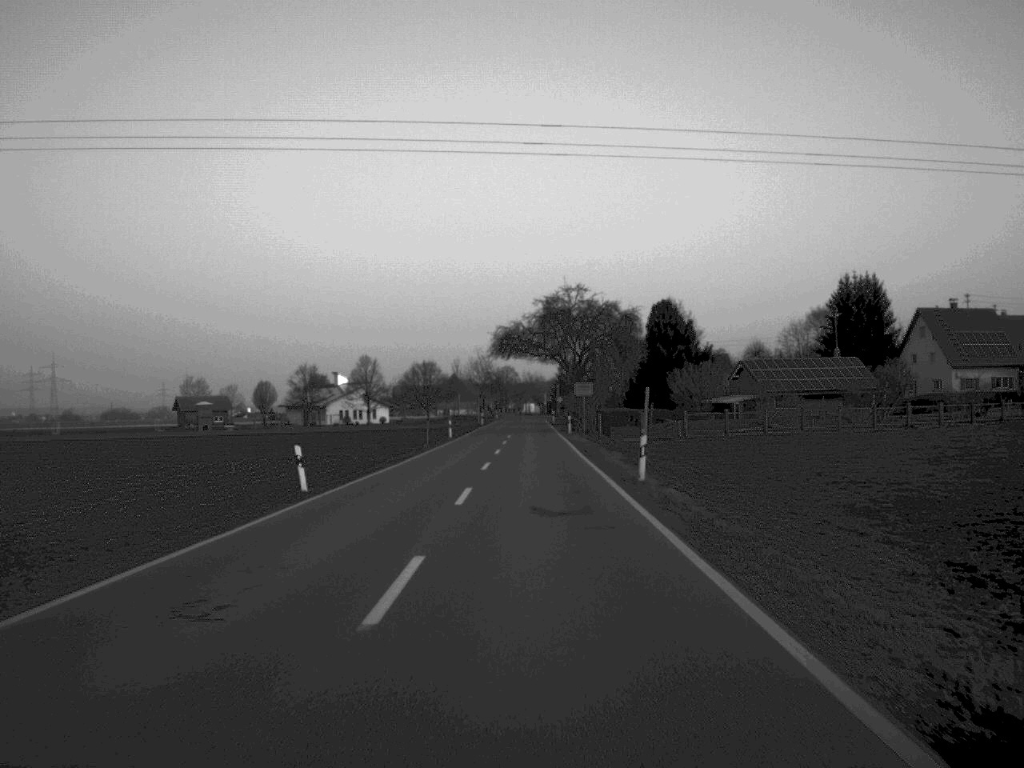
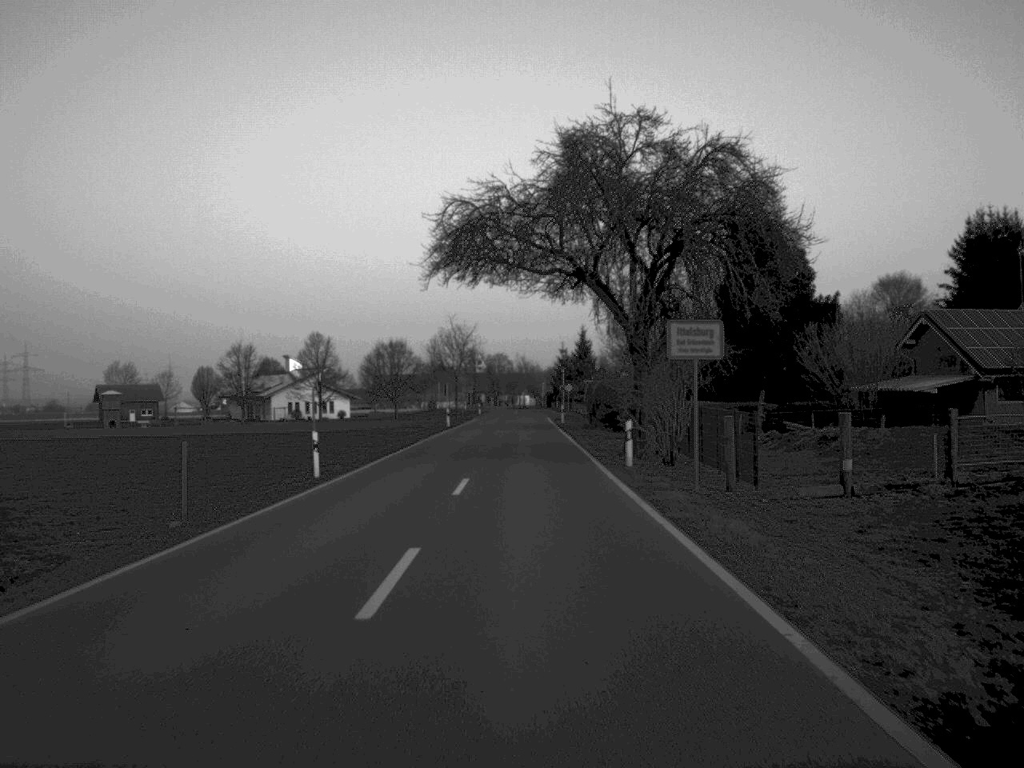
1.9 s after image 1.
(+0.1, +46.7) m; 0°
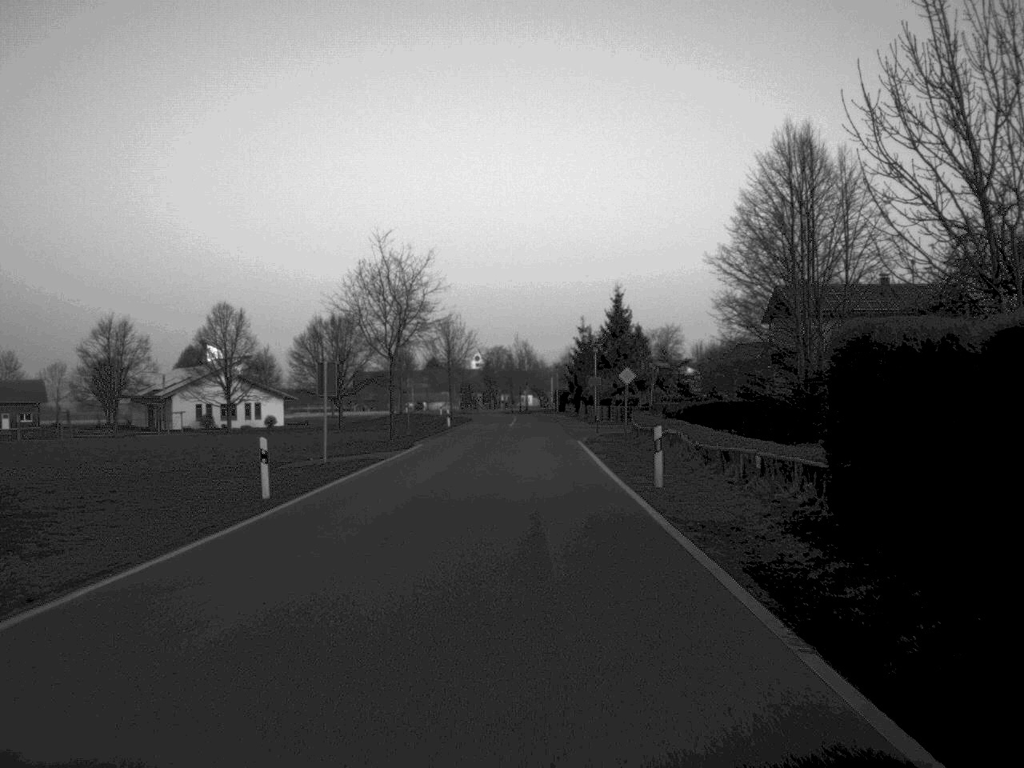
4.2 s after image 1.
(-0.1, +55.4) m; 0°
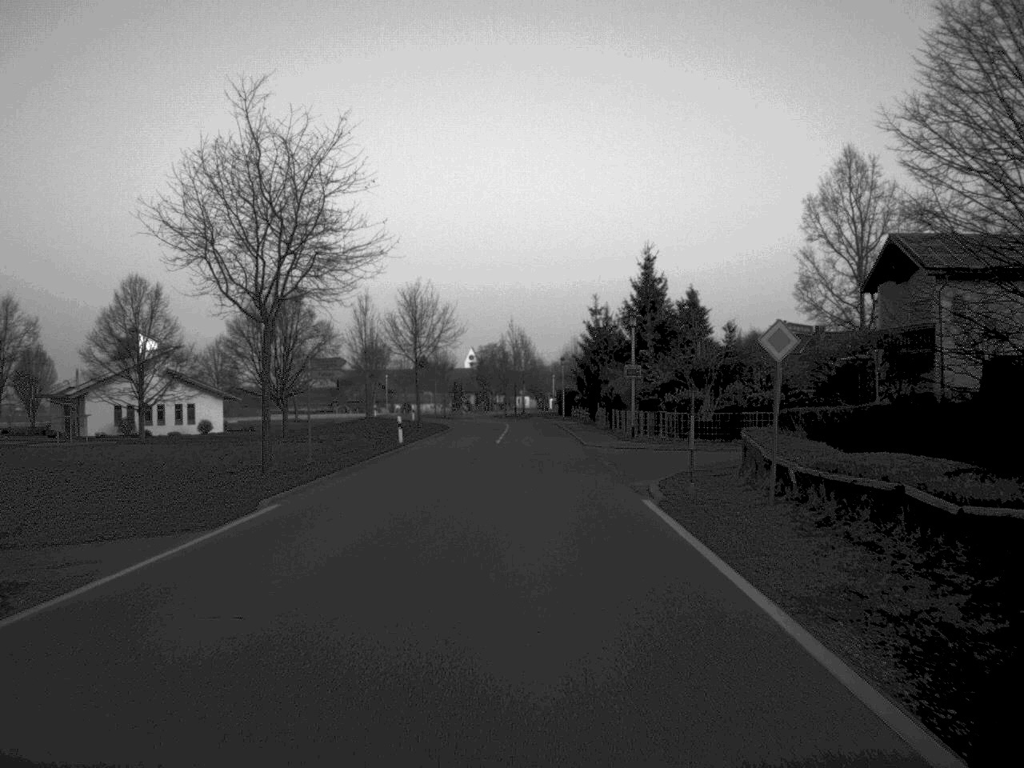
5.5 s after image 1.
(0.0, +26.8) m; 0°
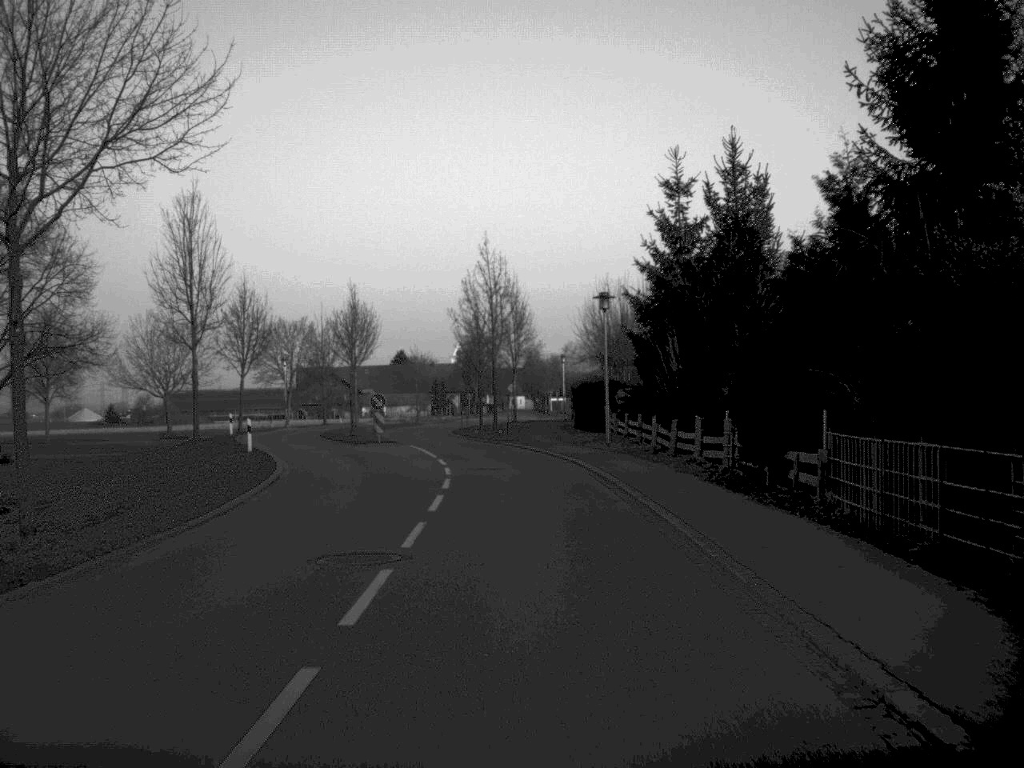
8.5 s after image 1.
(+0.2, +54.9) m; 0°
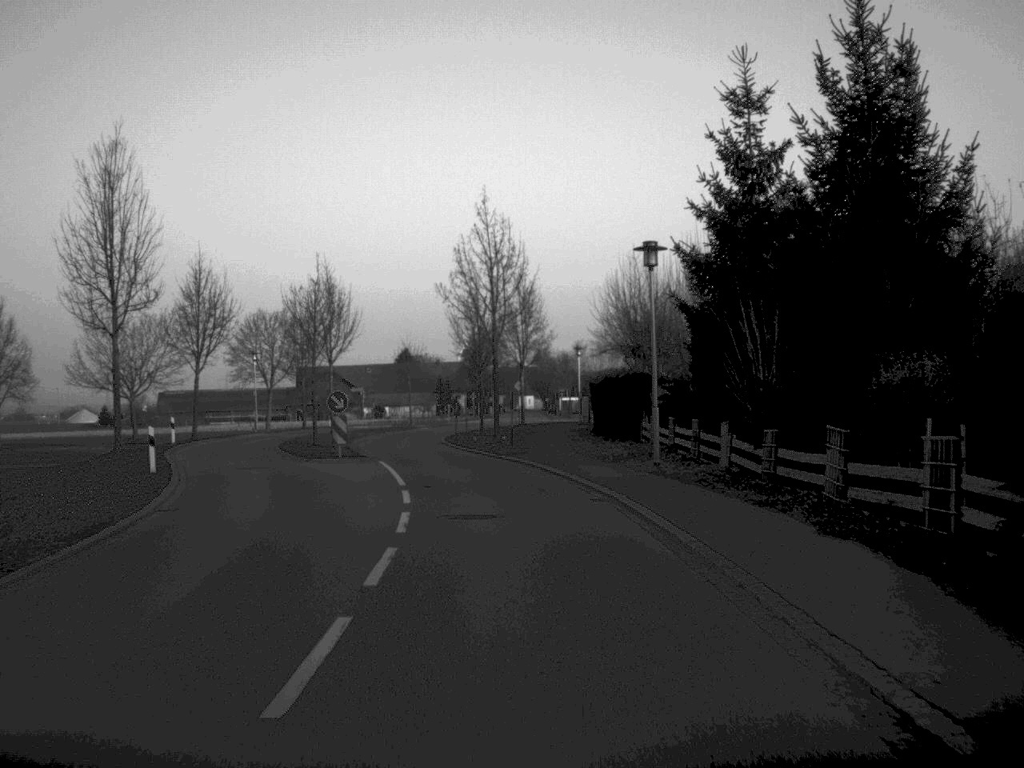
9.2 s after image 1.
(0.0, +11.6) m; 0°
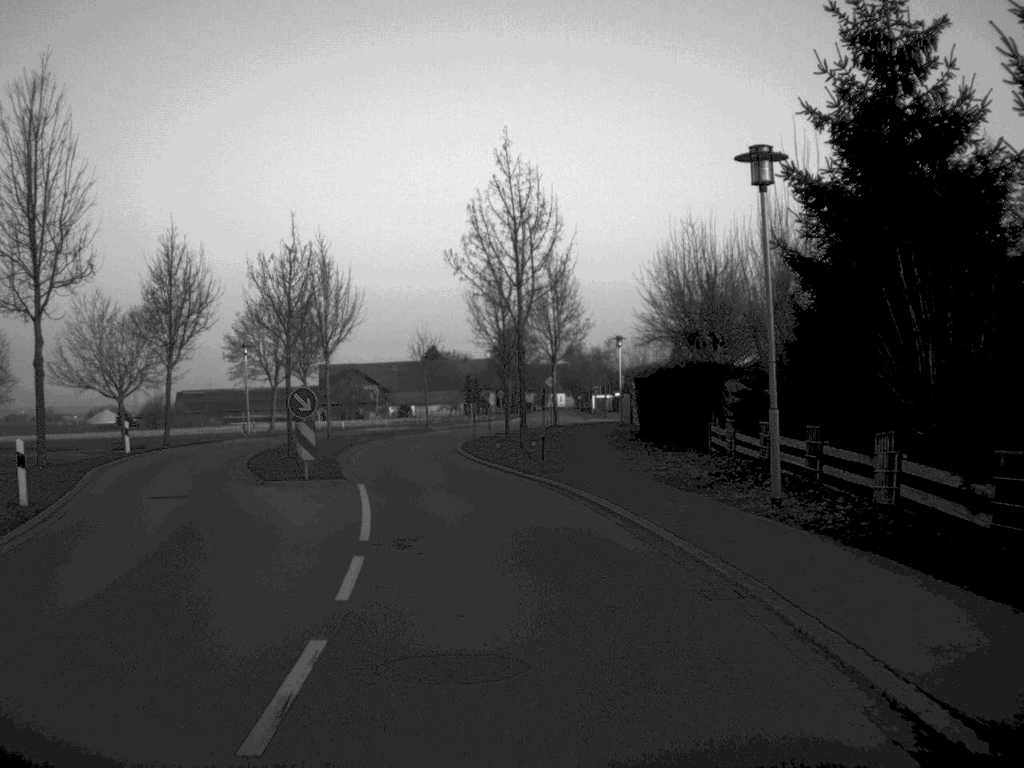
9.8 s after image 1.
(-0.1, +9.4) m; -1°
